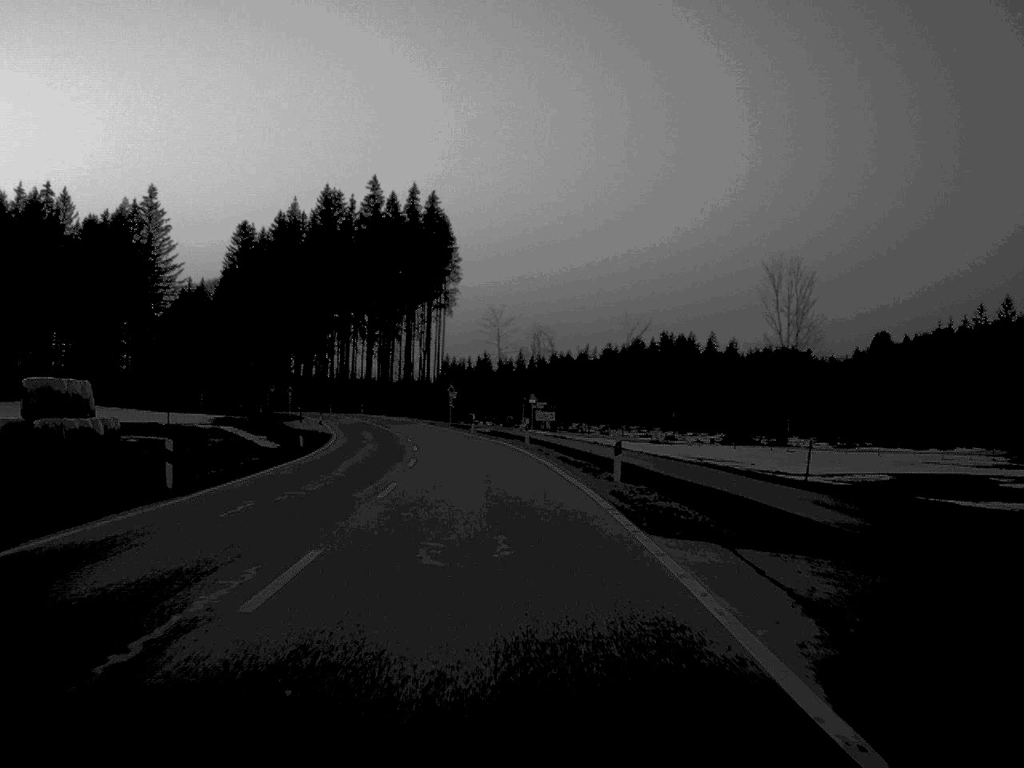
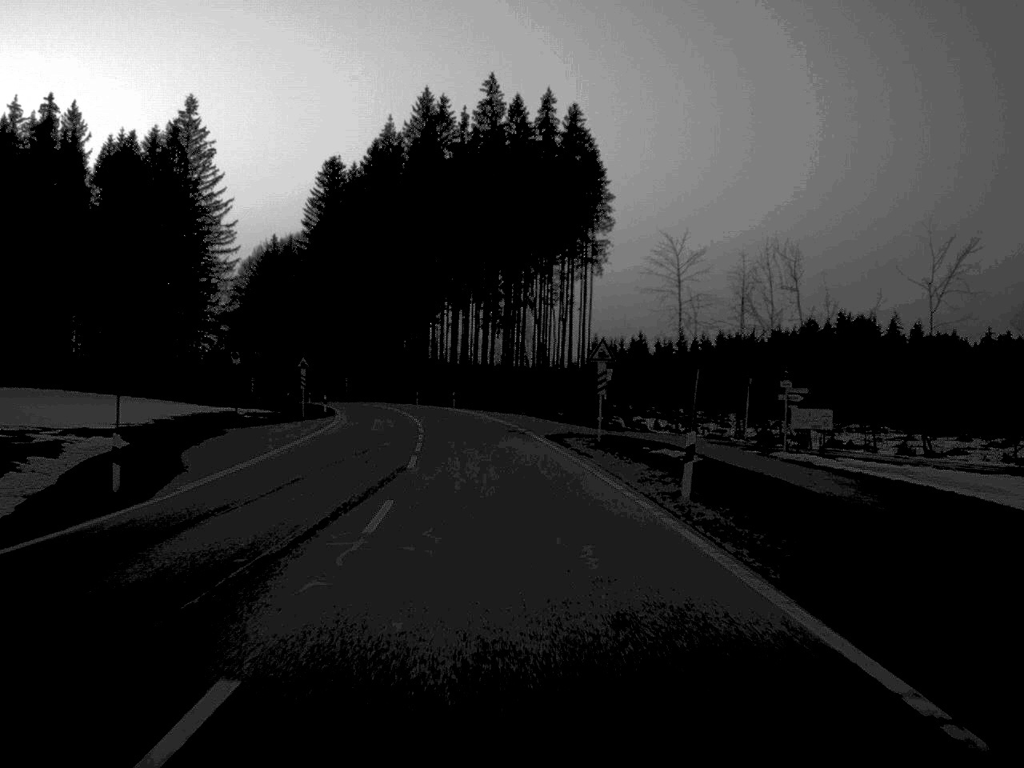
(-3.2, +54.4) m; -7°
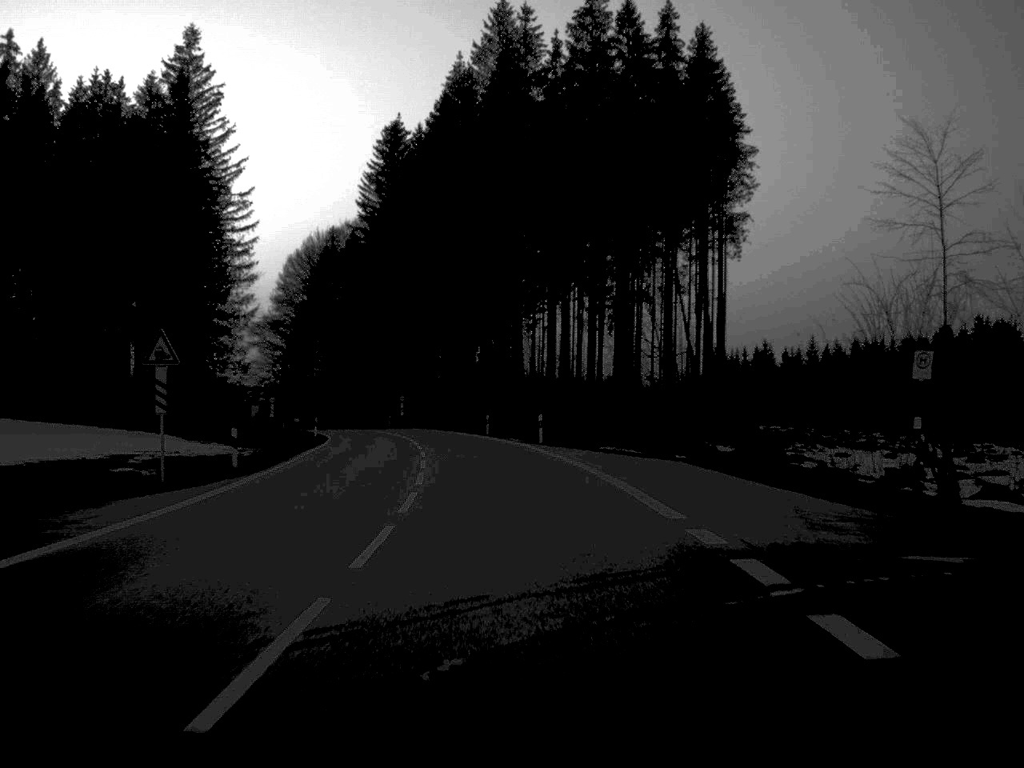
(-1.5, +38.2) m; -5°
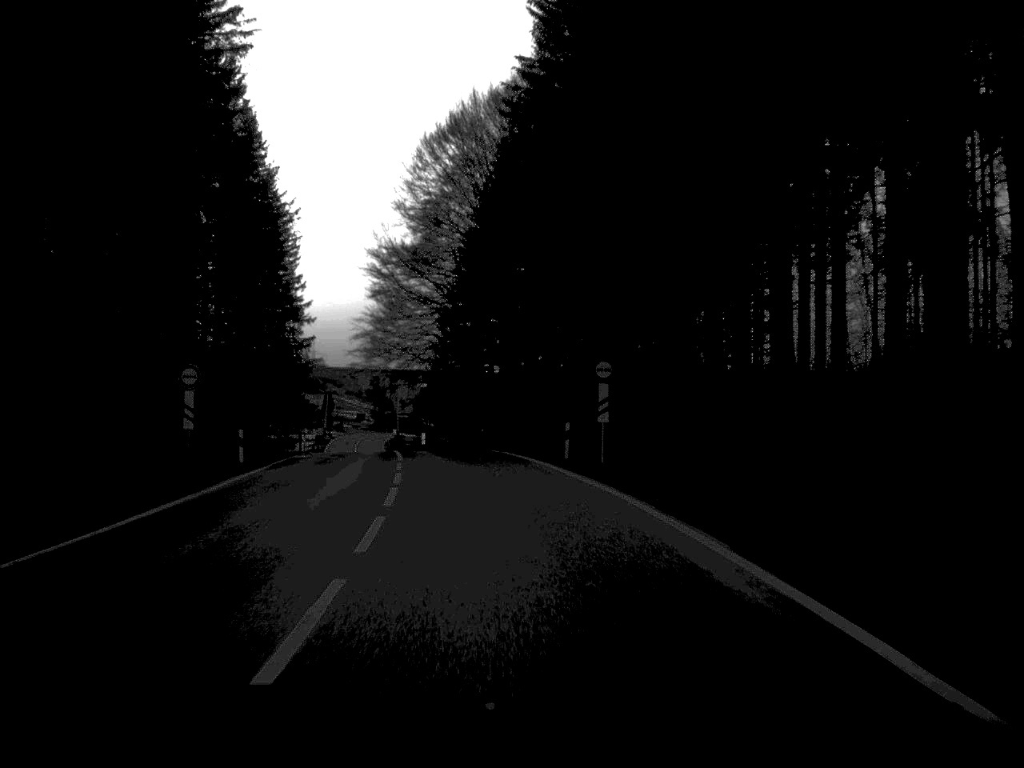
(-5.8, +69.6) m; -11°
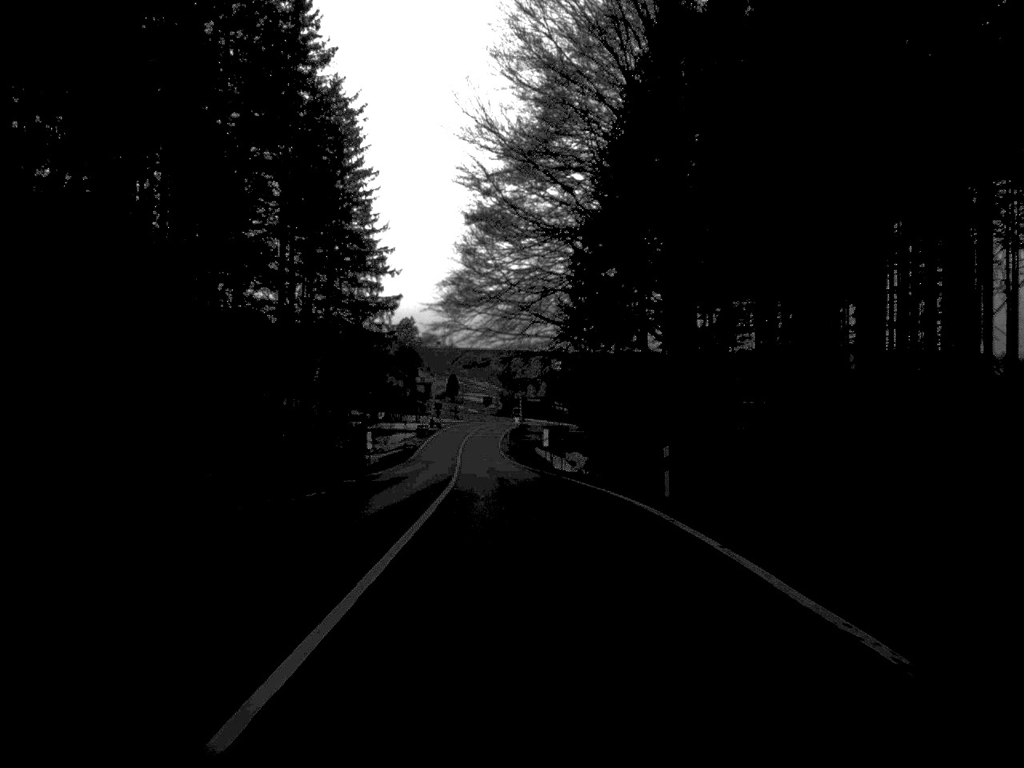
(-2.1, +36.2) m; -6°
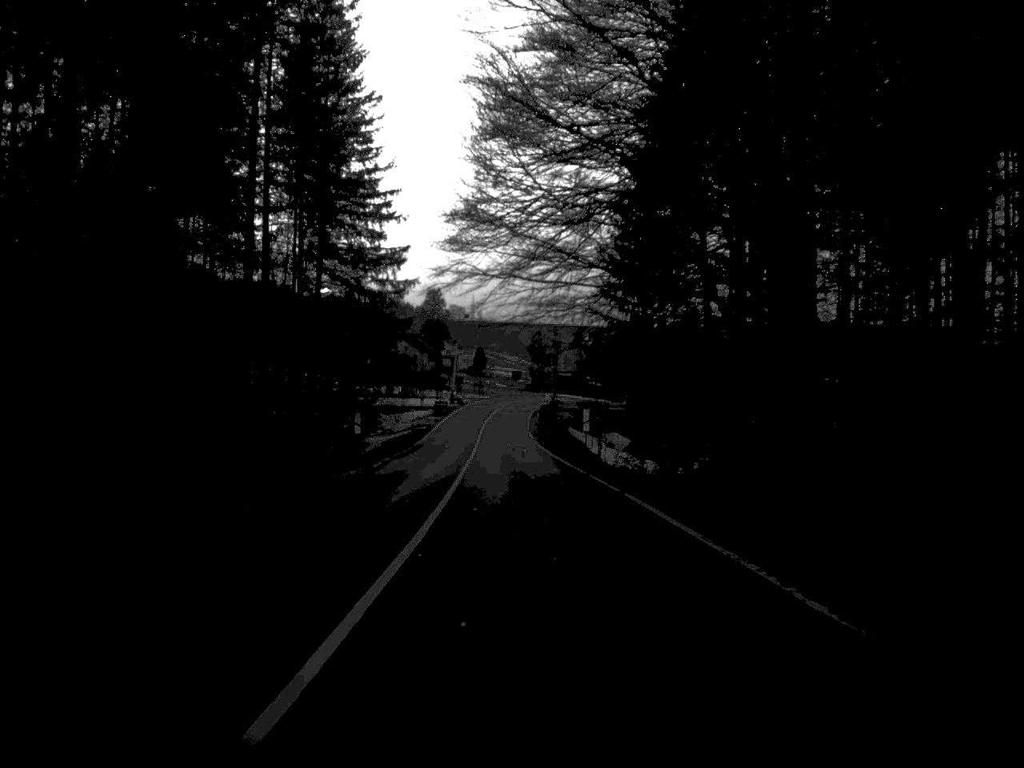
(-0.2, +17.1) m; -1°
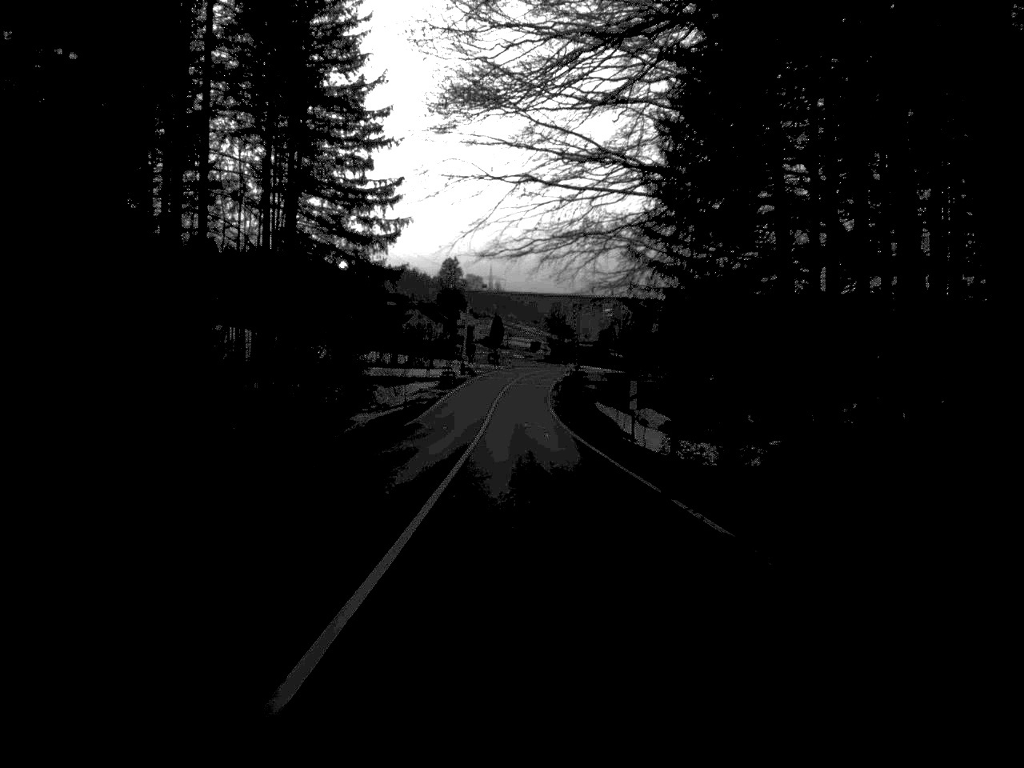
(-0.1, +16.3) m; -1°
